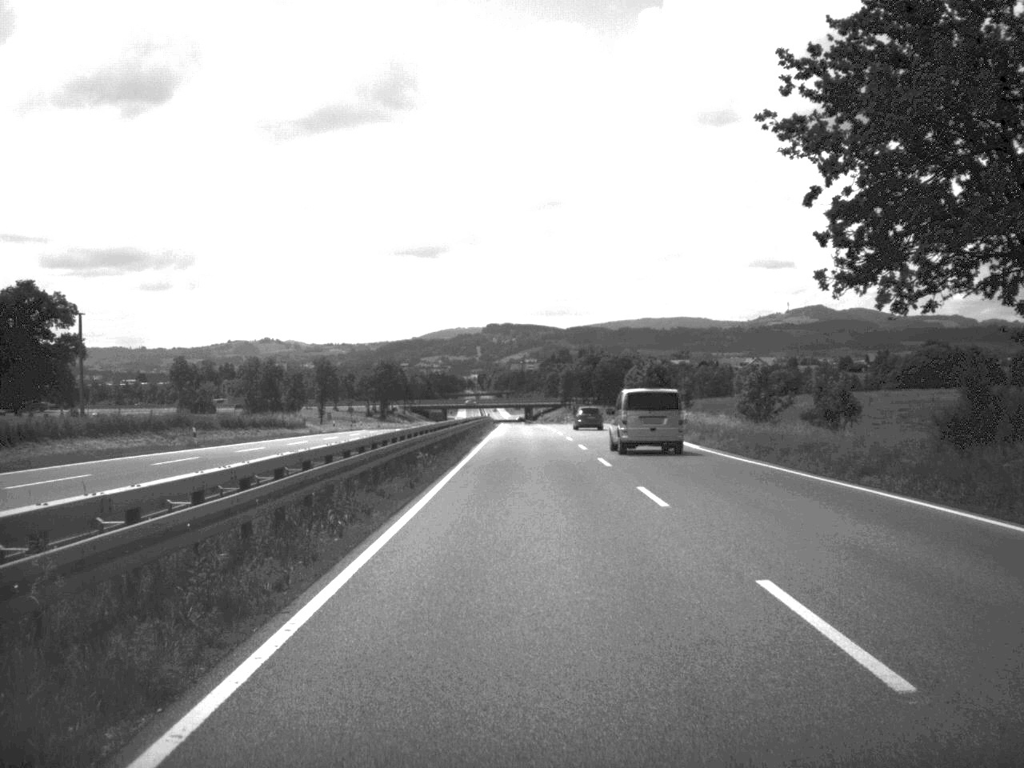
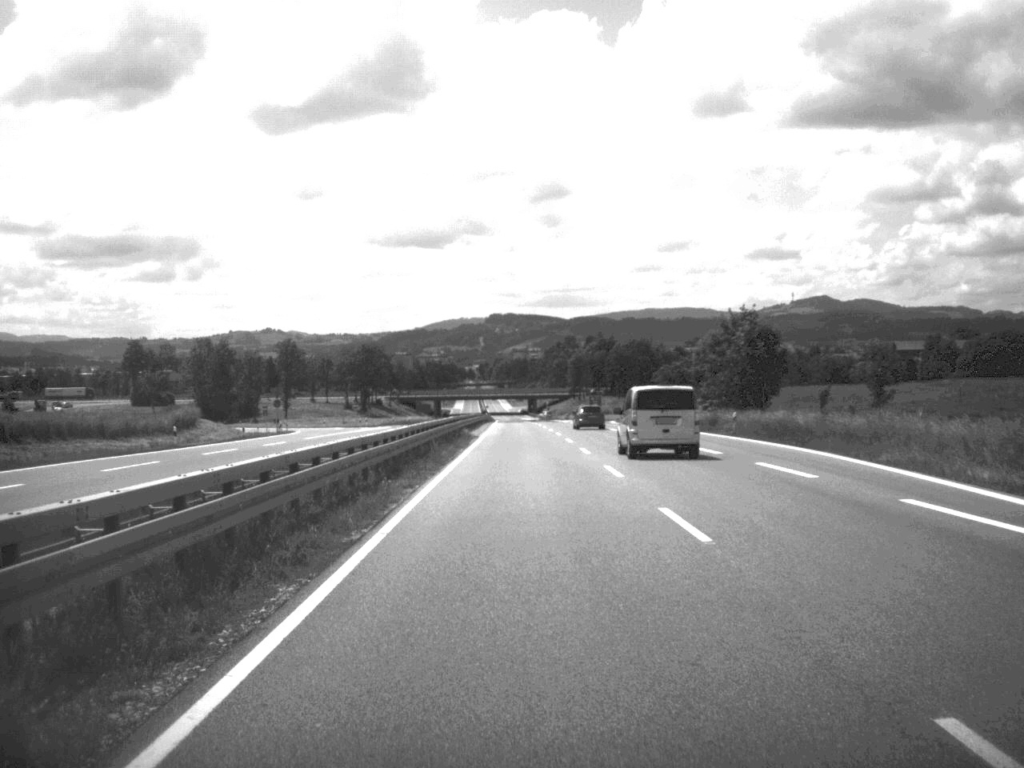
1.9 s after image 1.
(-0.2, +51.7) m; 0°
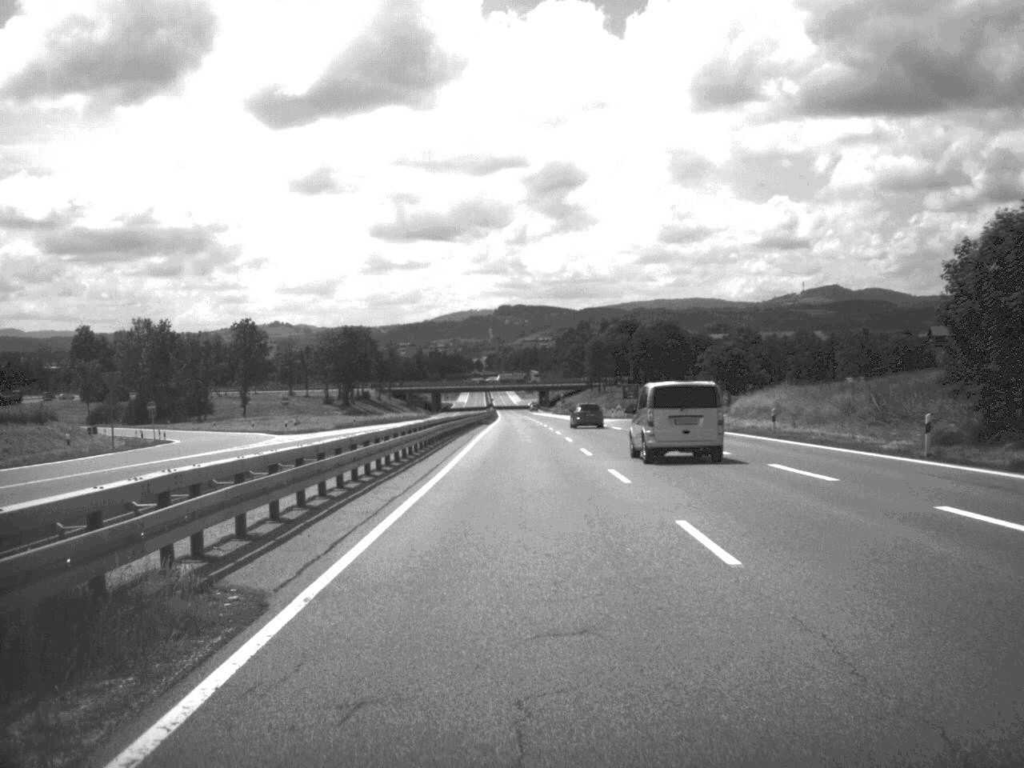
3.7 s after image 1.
(-0.2, +49.3) m; -1°
